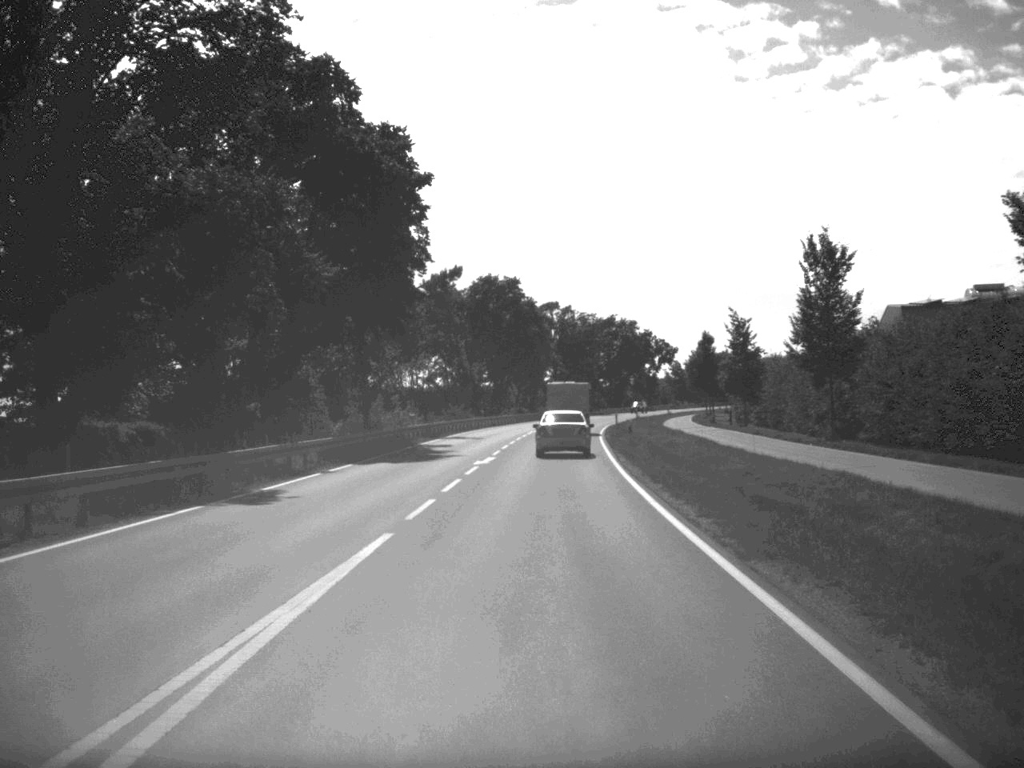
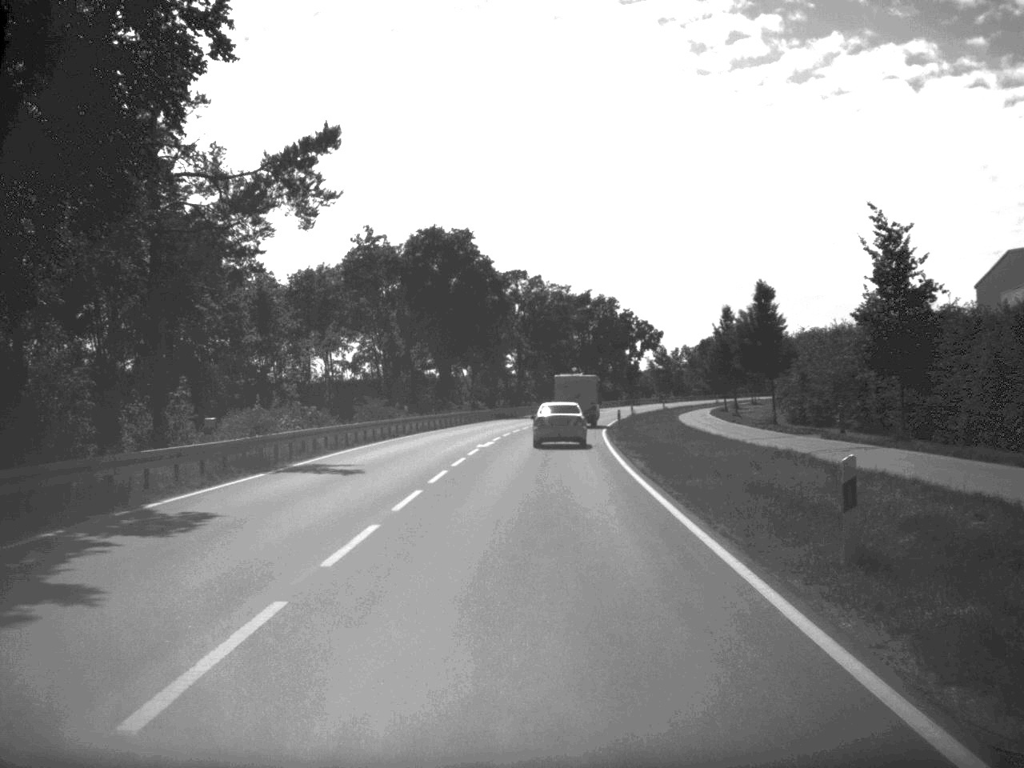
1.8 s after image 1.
(+0.5, +35.1) m; +1°
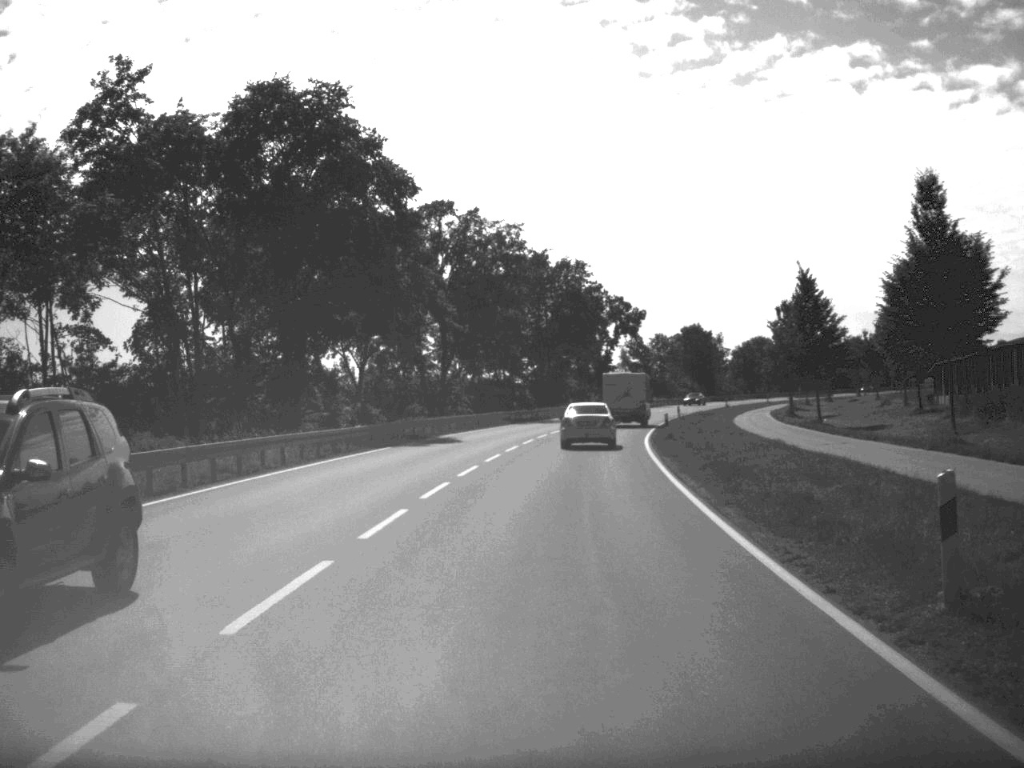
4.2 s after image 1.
(+0.9, +50.6) m; +2°
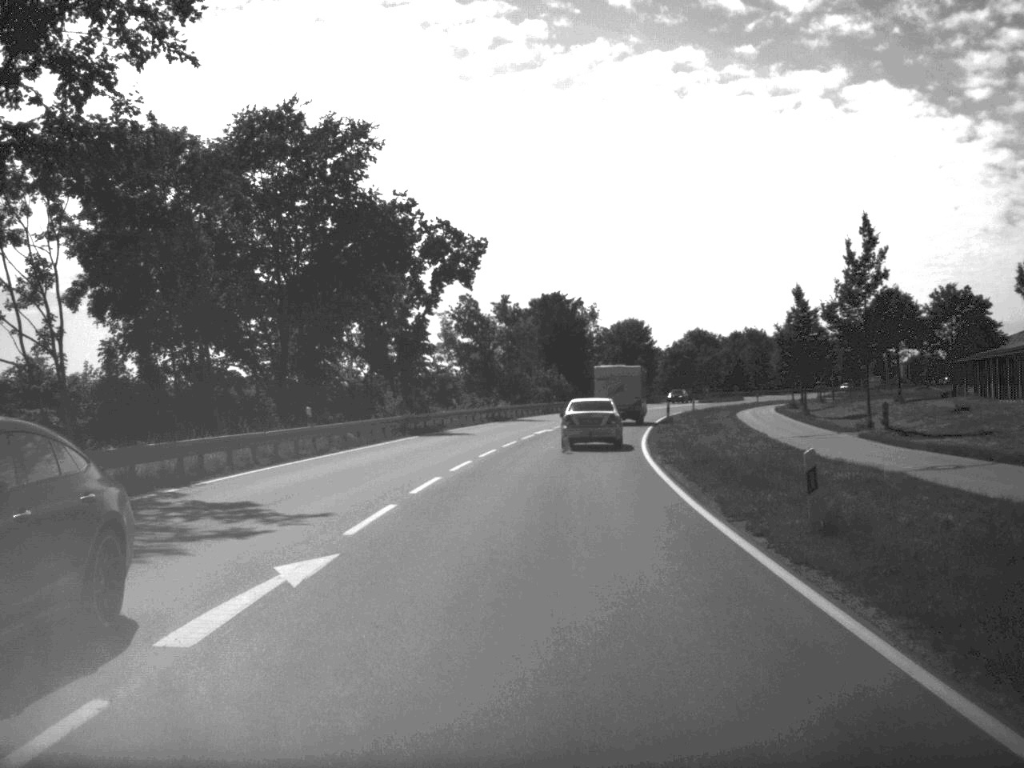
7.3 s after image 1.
(+4.2, +64.5) m; +8°
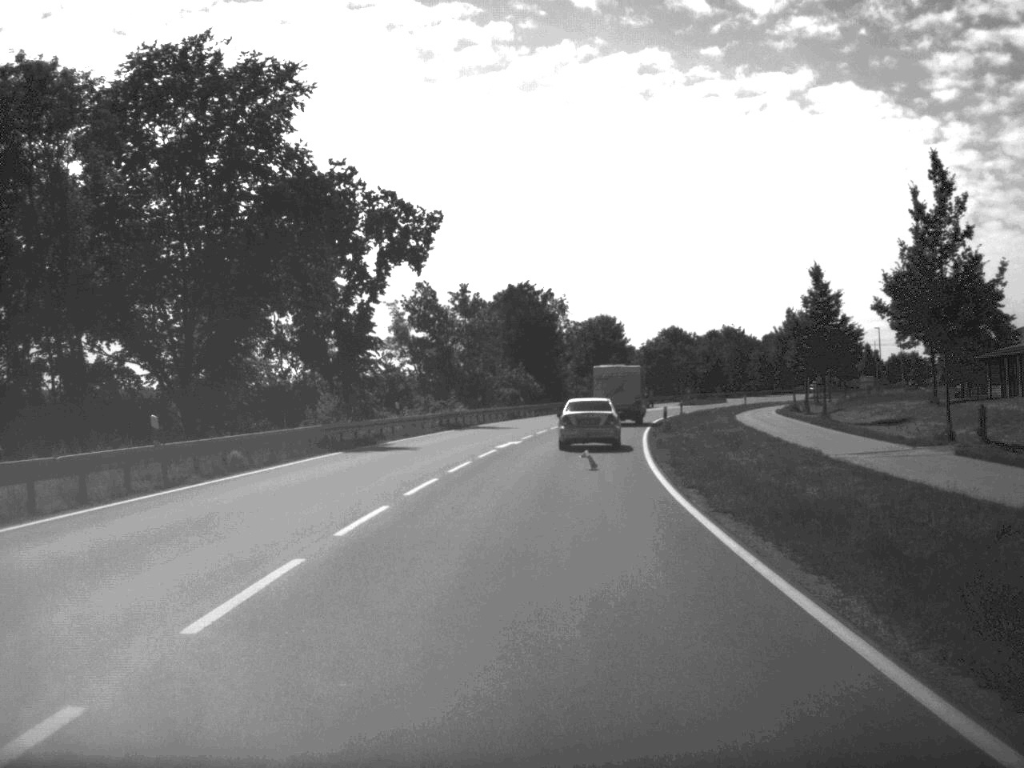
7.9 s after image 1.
(+0.2, +11.9) m; +1°
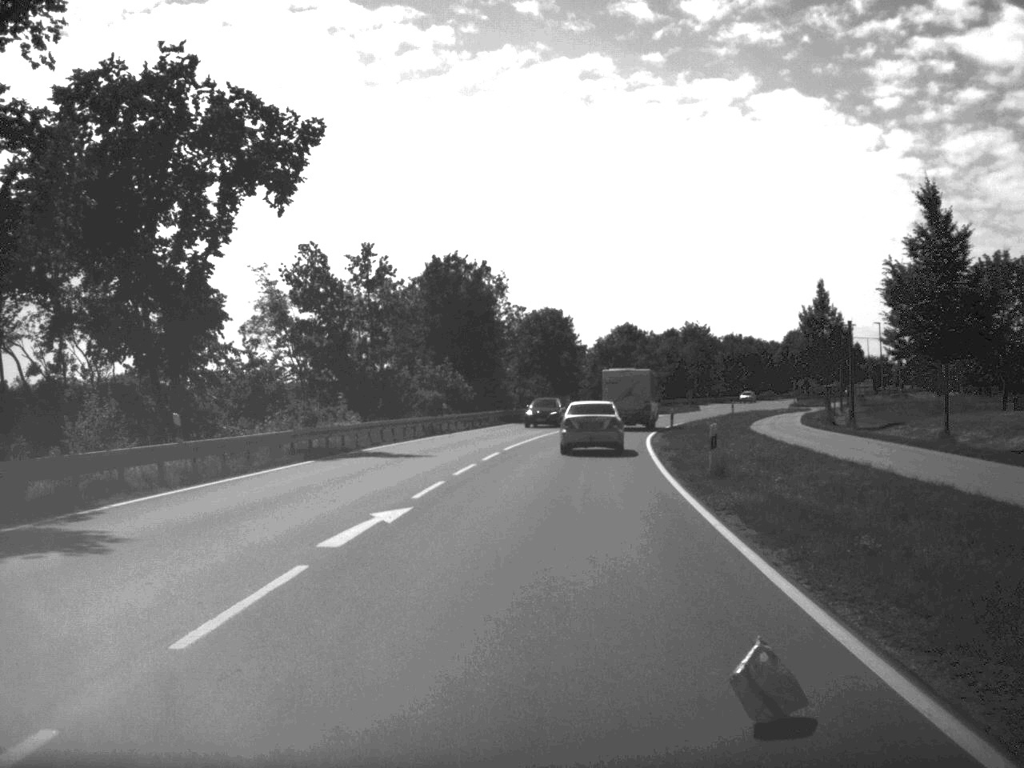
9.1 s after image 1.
(+0.6, +23.9) m; +3°
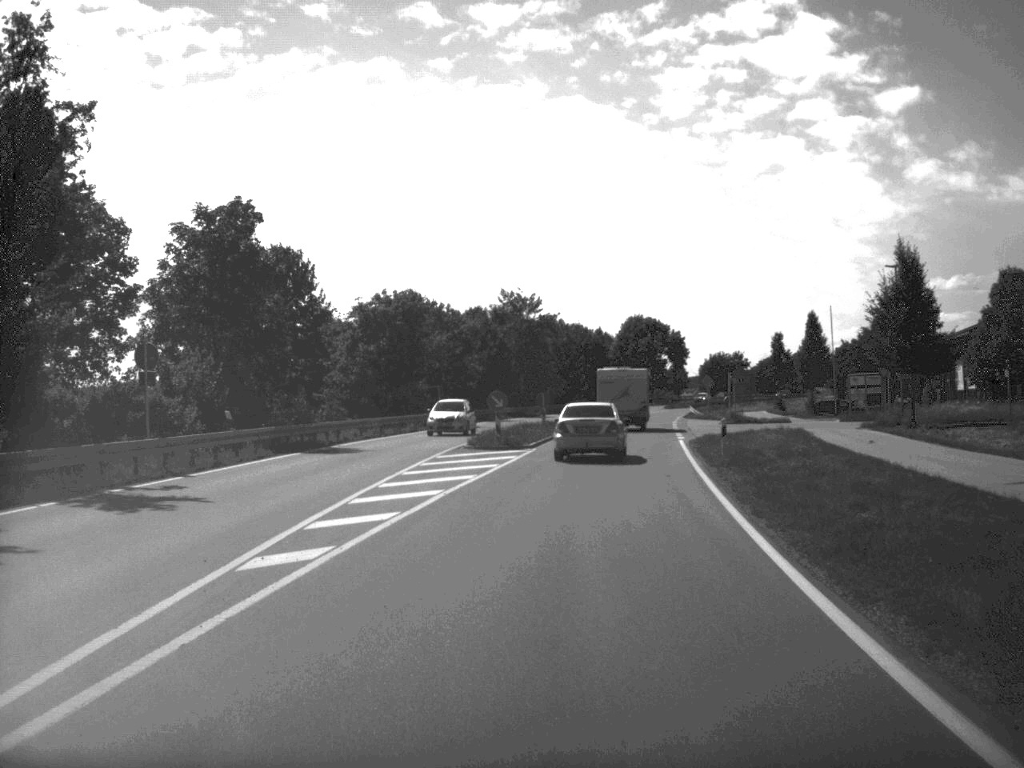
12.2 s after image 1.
(+4.2, +59.8) m; +10°
